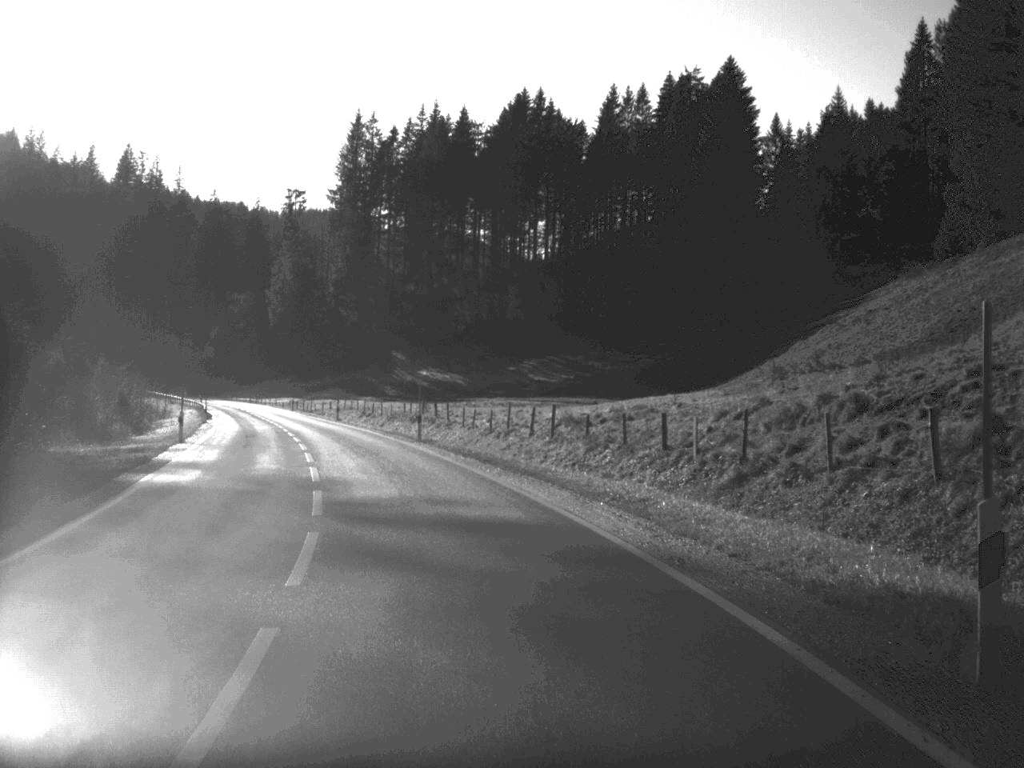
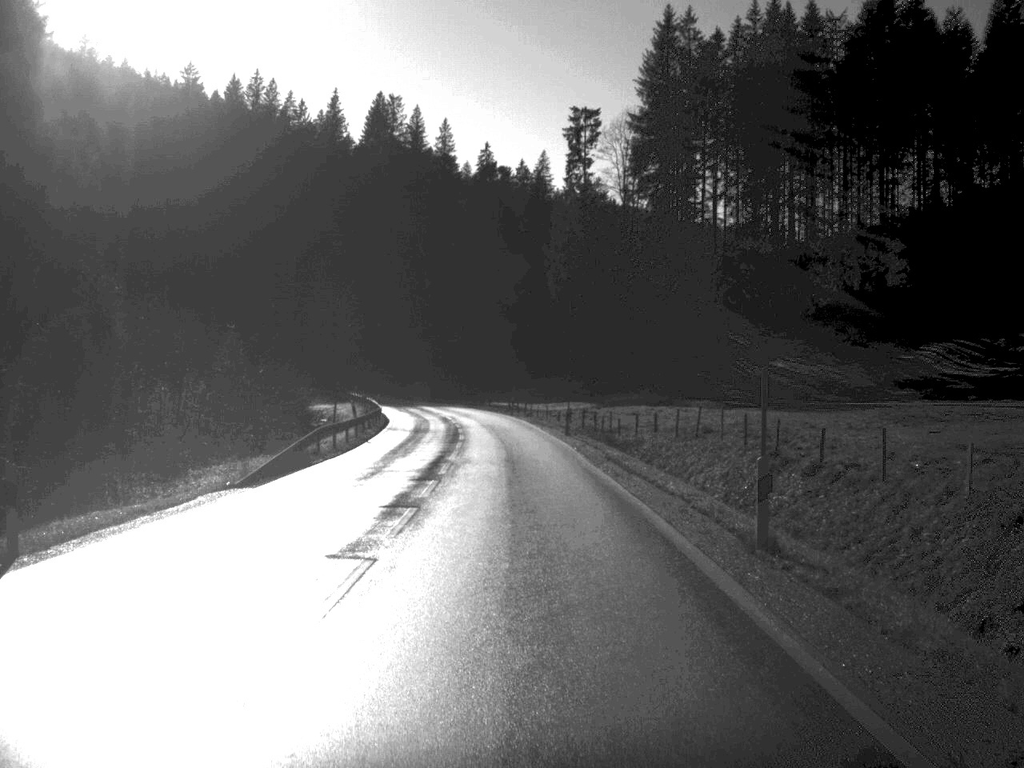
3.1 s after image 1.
(-9.8, +61.3) m; -13°
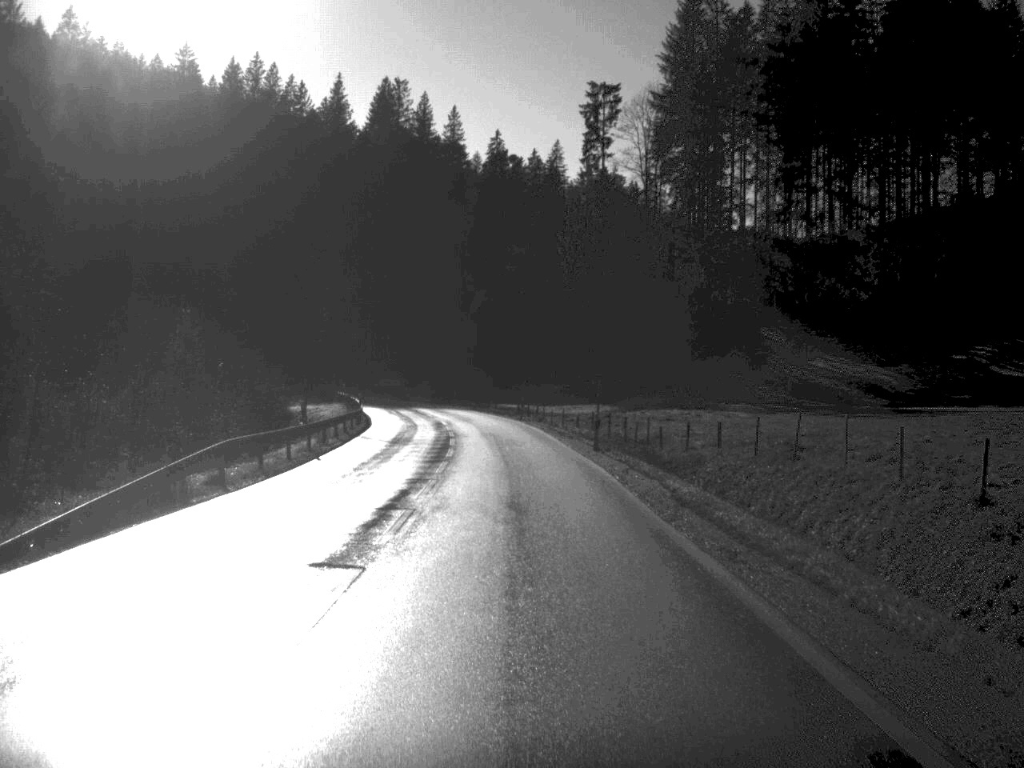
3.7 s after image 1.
(-0.1, +12.8) m; 0°
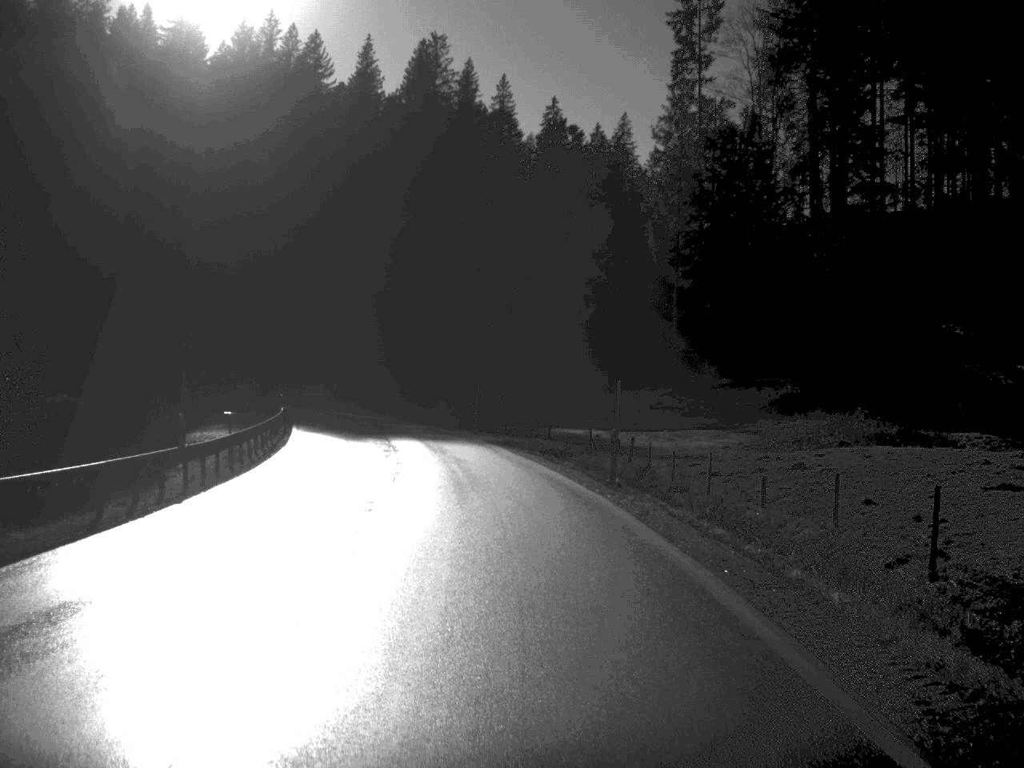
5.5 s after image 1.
(-0.6, +38.5) m; -3°
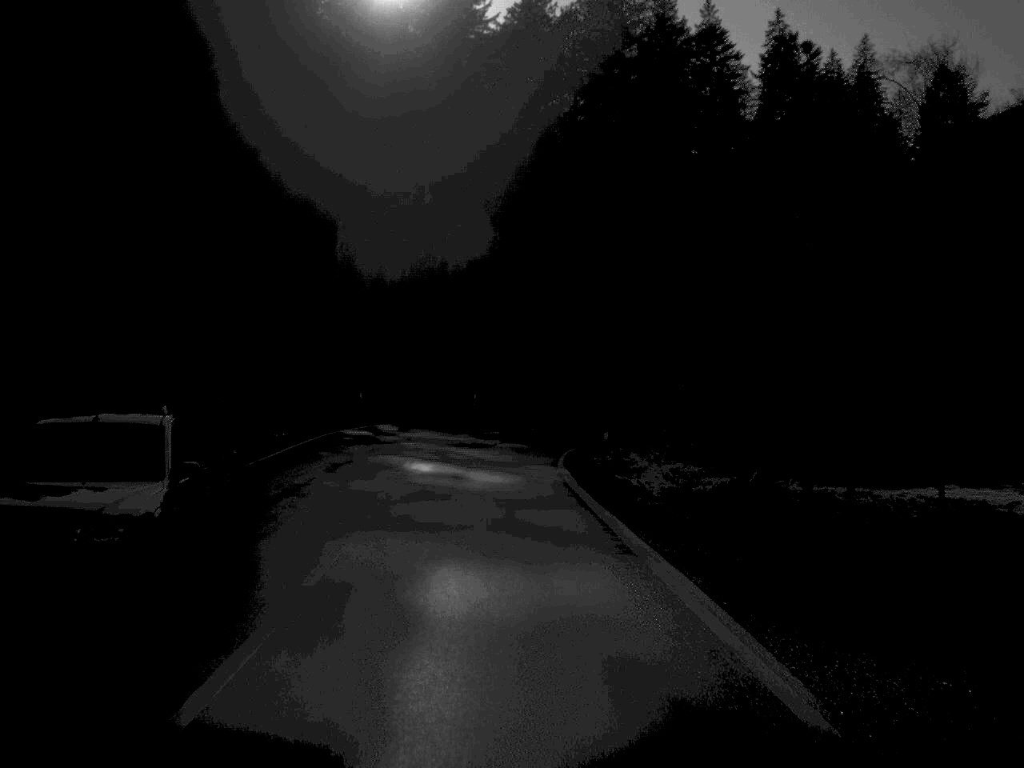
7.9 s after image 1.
(-3.7, +48.0) m; -9°
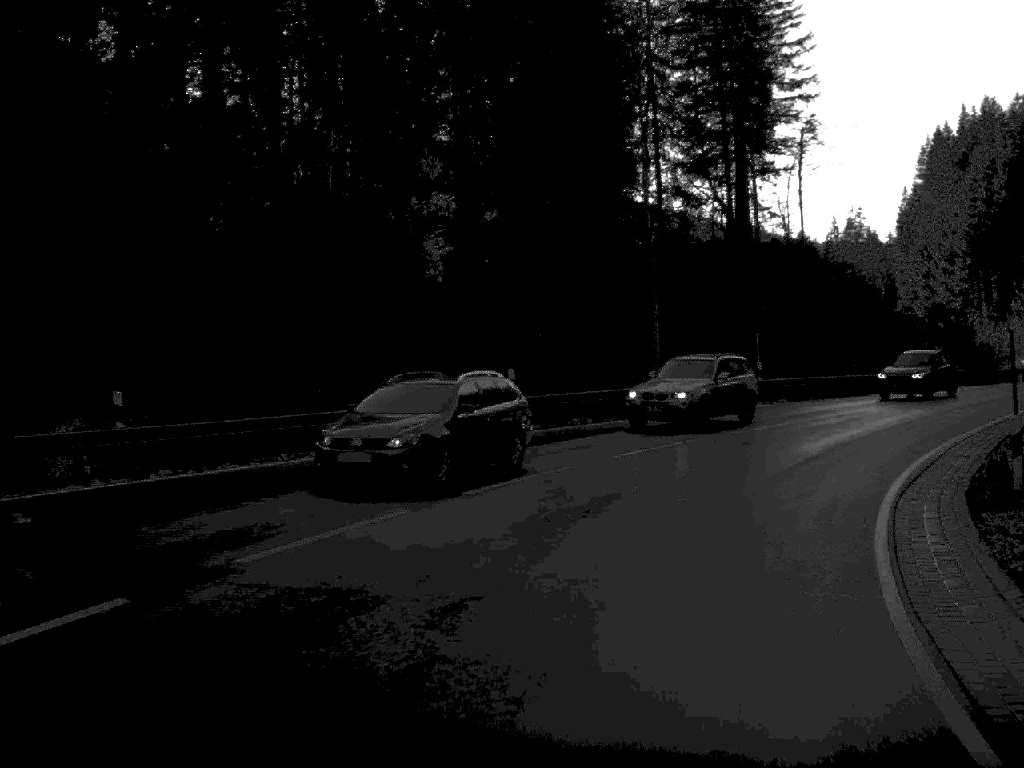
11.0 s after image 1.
(+3.6, +57.8) m; +20°
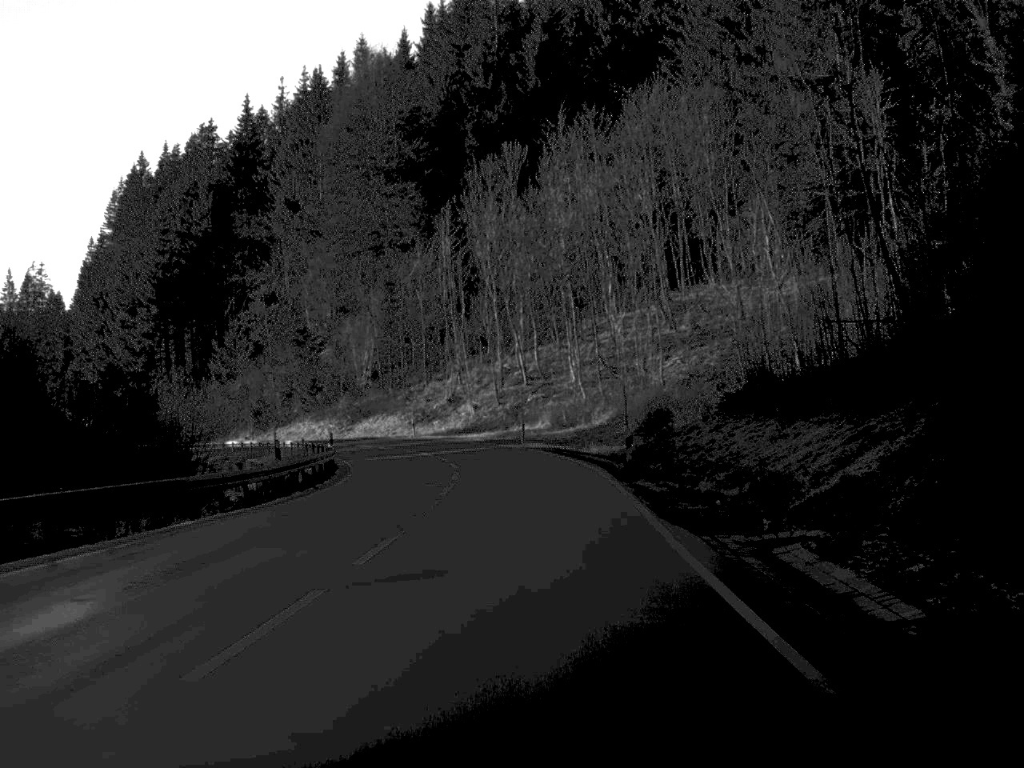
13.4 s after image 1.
(+15.0, +39.7) m; +35°
